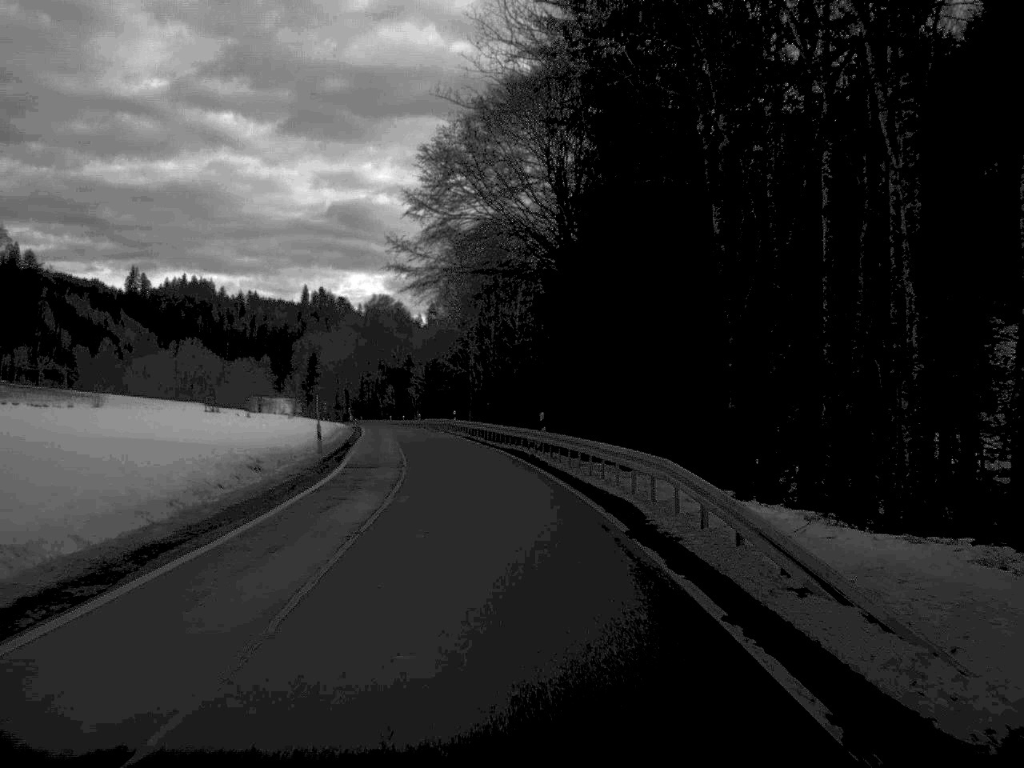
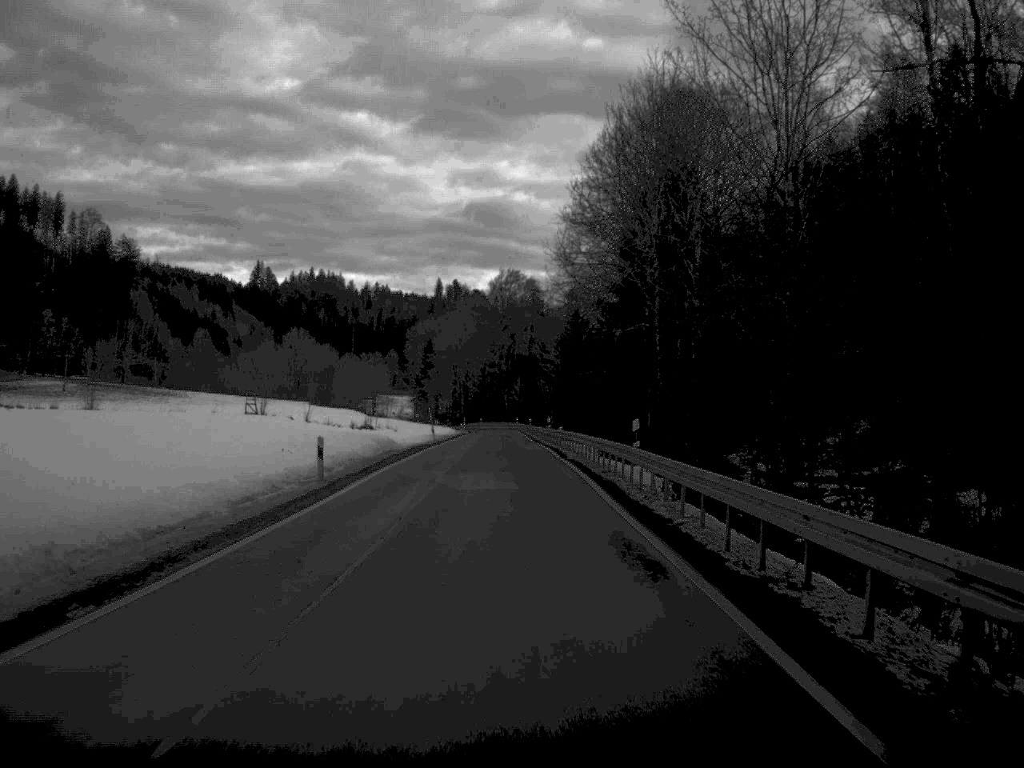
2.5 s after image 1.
(-3.7, +54.1) m; -6°
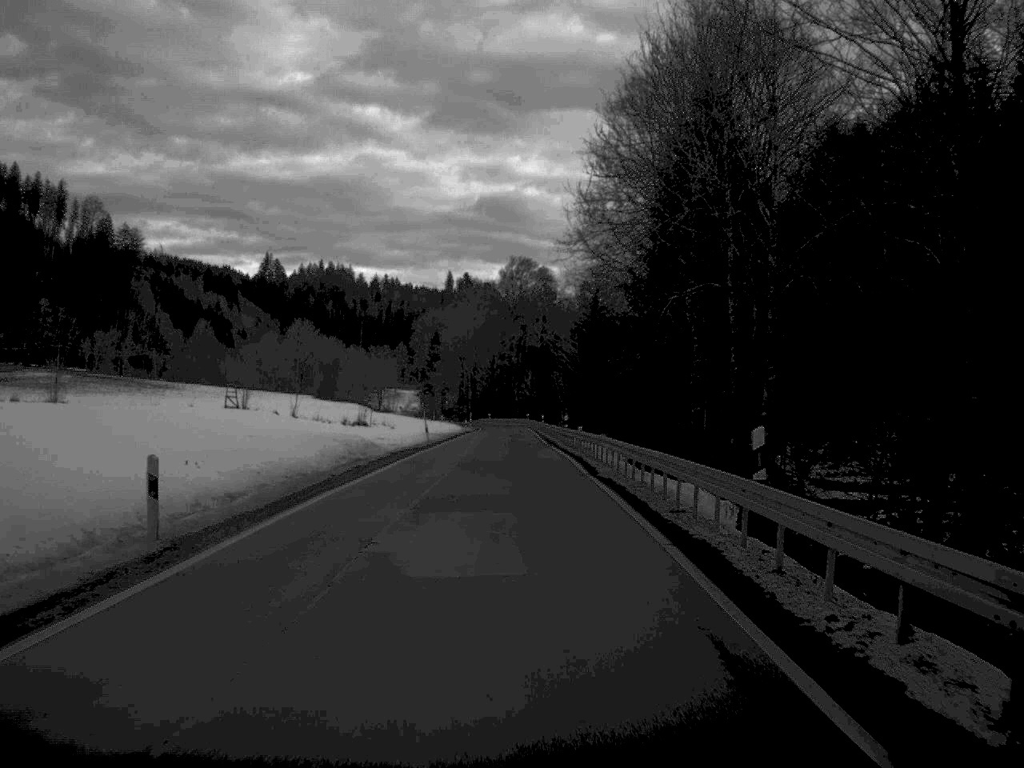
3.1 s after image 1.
(-0.1, +12.8) m; -1°
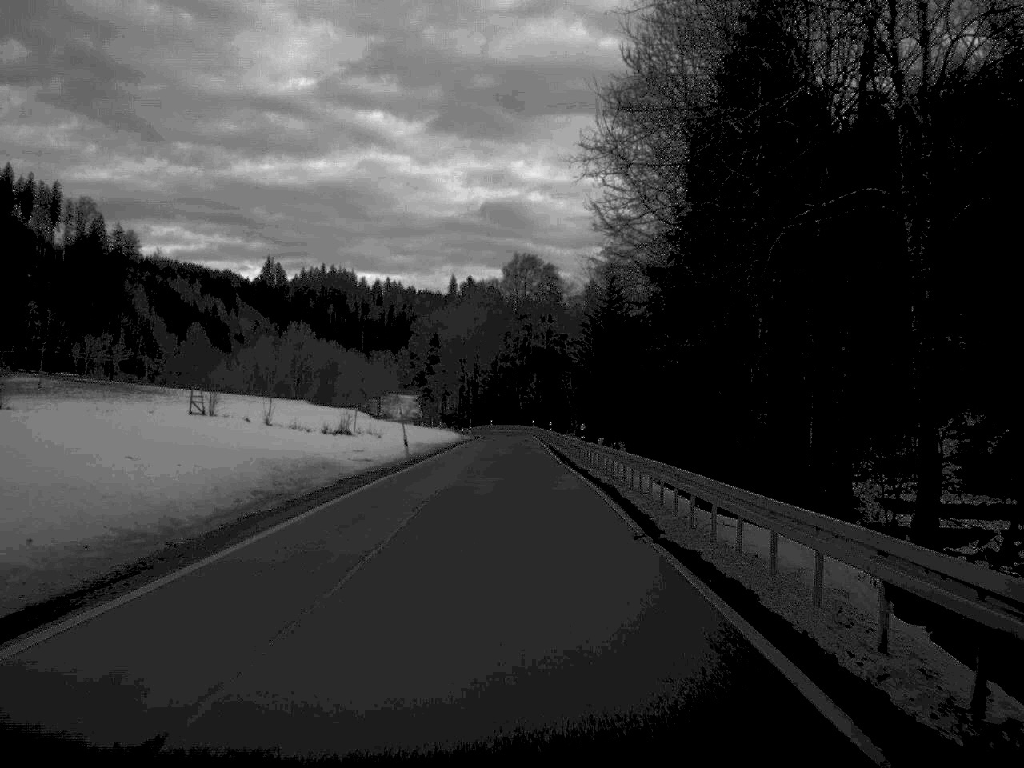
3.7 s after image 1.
(0.0, +13.4) m; 0°
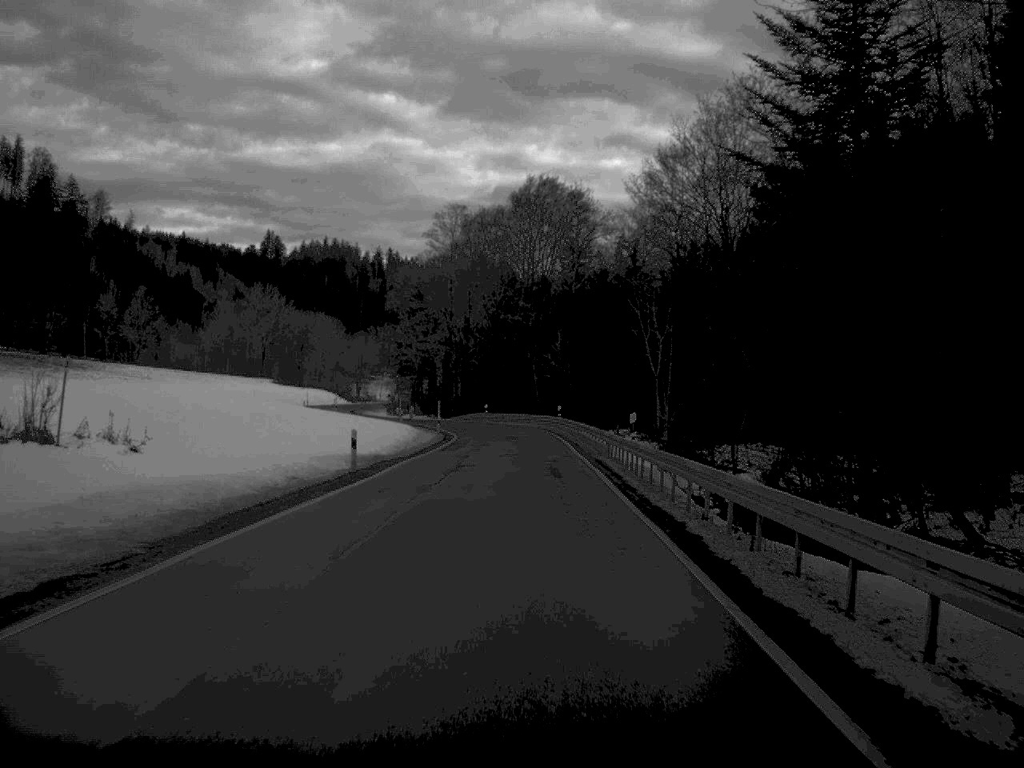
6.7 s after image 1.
(-0.4, +64.7) m; -1°
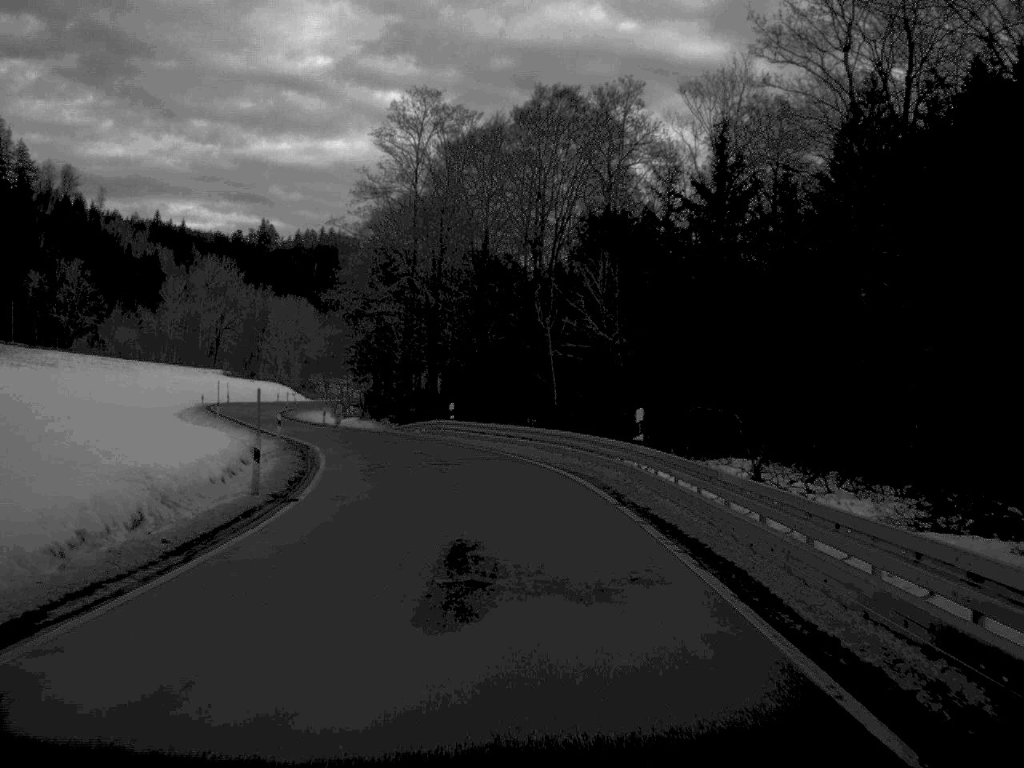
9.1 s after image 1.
(0.0, +48.8) m; 0°
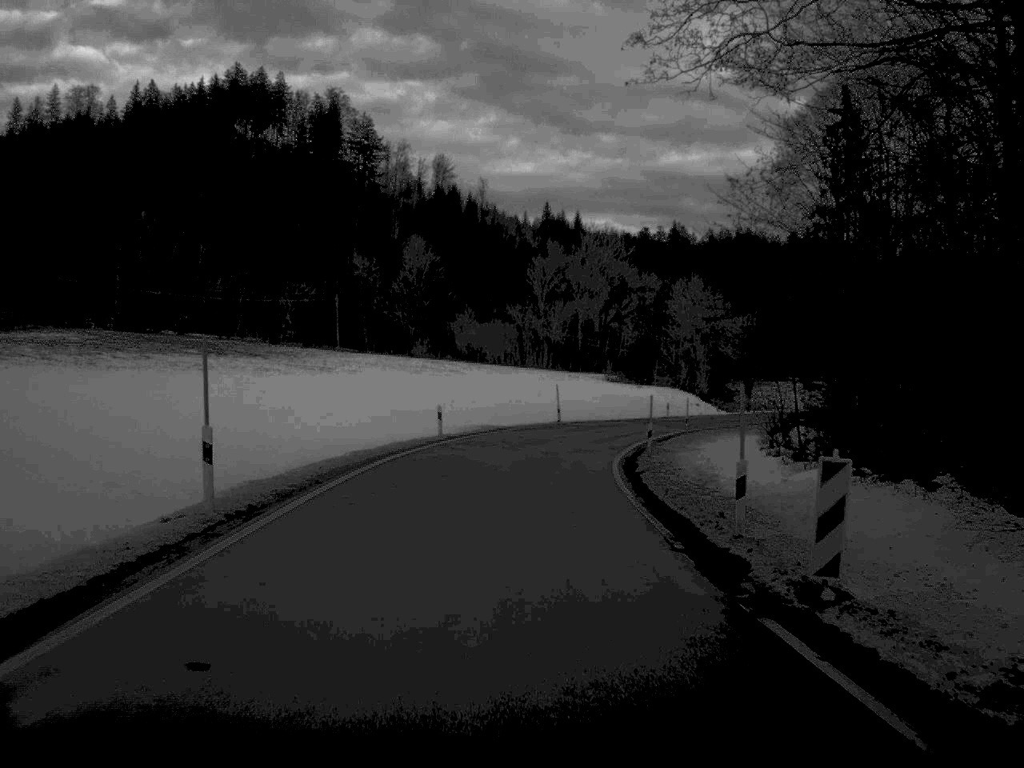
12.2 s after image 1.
(-9.4, +59.7) m; -19°
